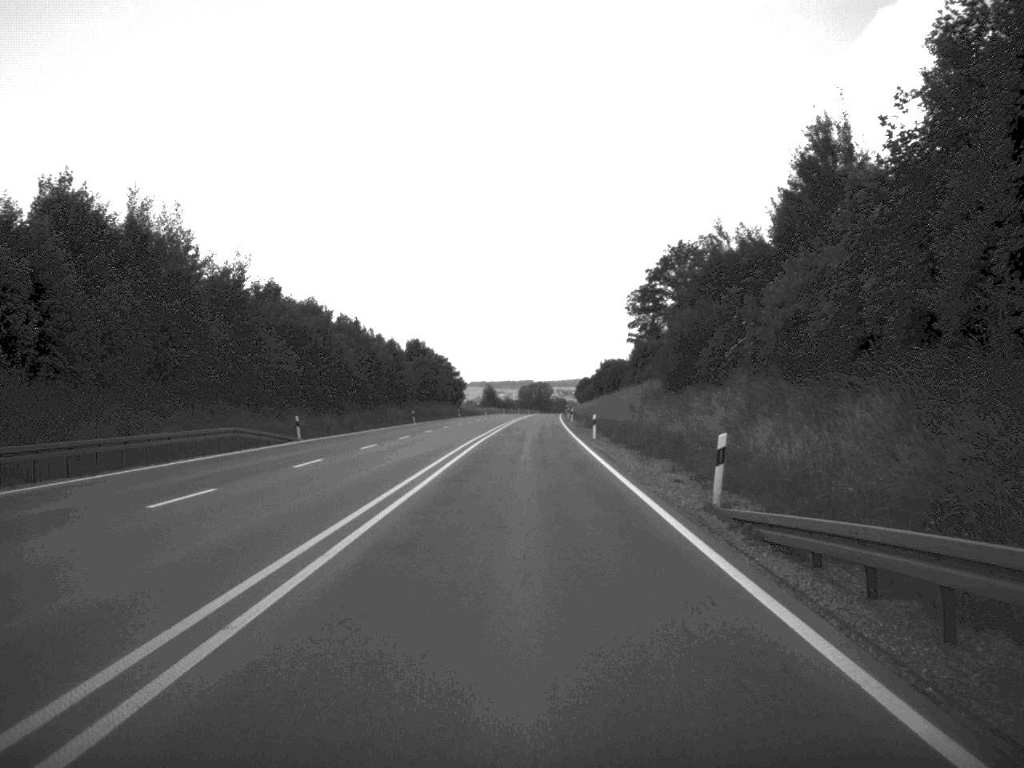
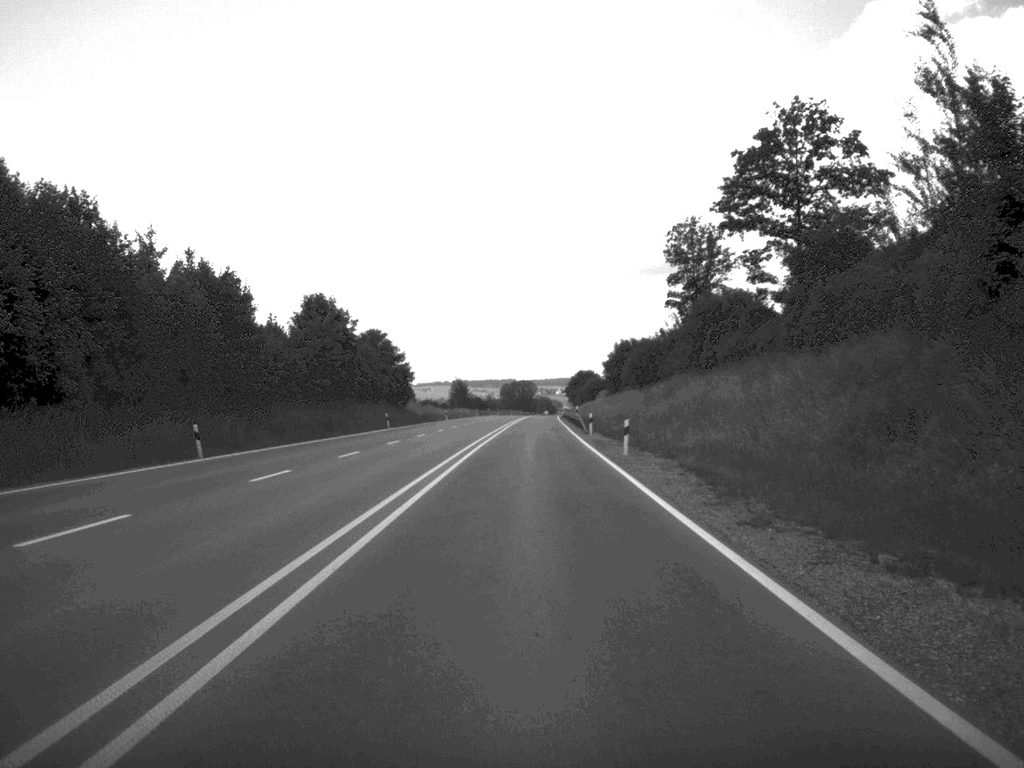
(+0.1, +65.2) m; +1°
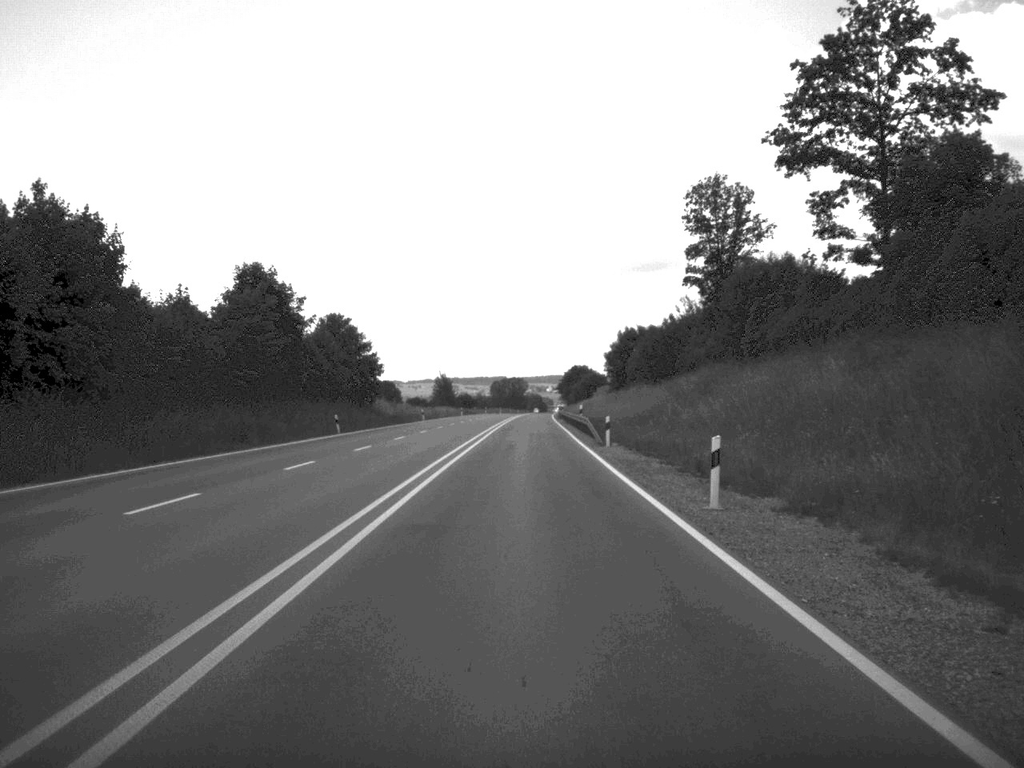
(+0.1, +19.2) m; 0°
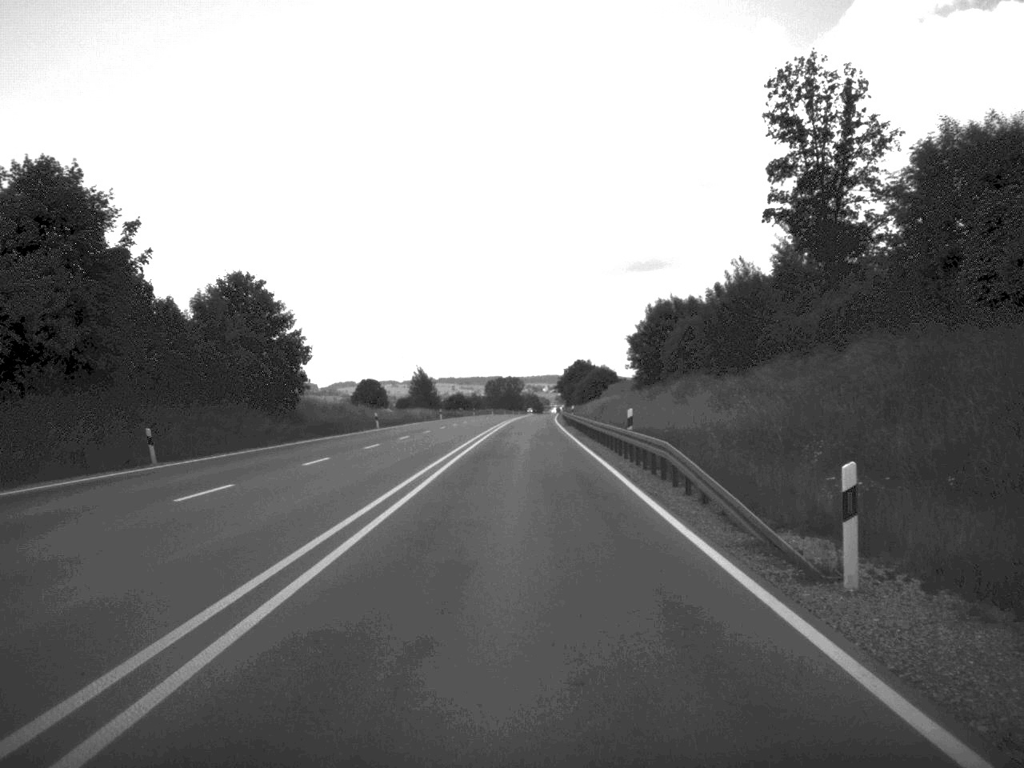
(0.0, +33.2) m; 0°
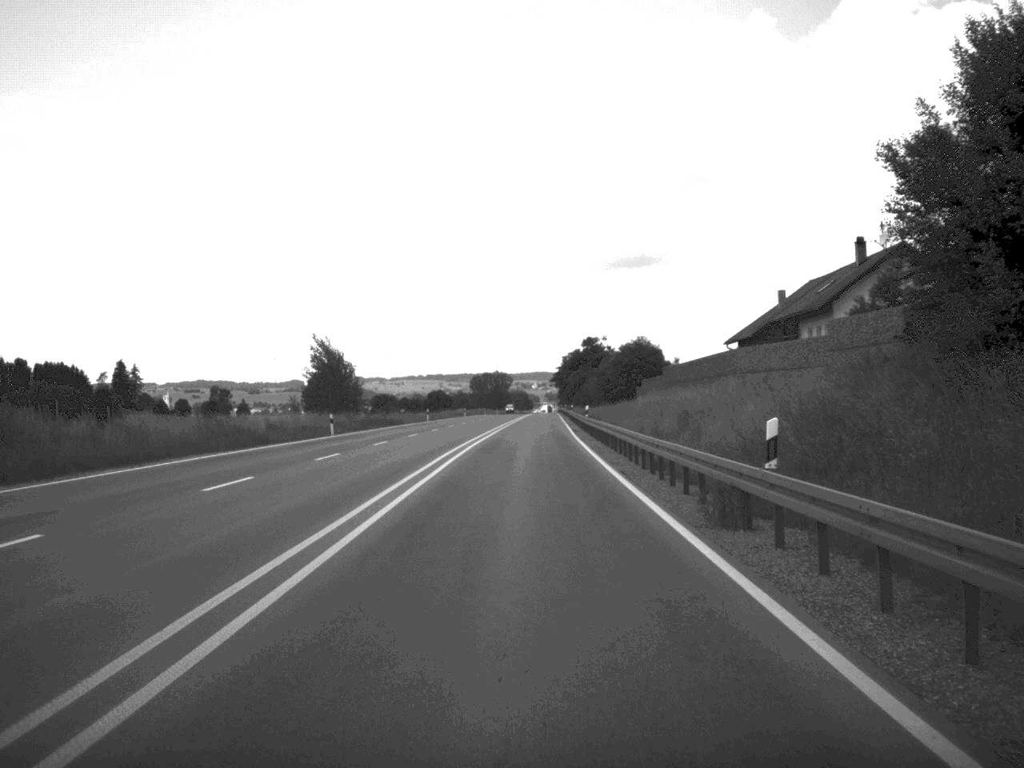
(+0.1, +69.0) m; 0°
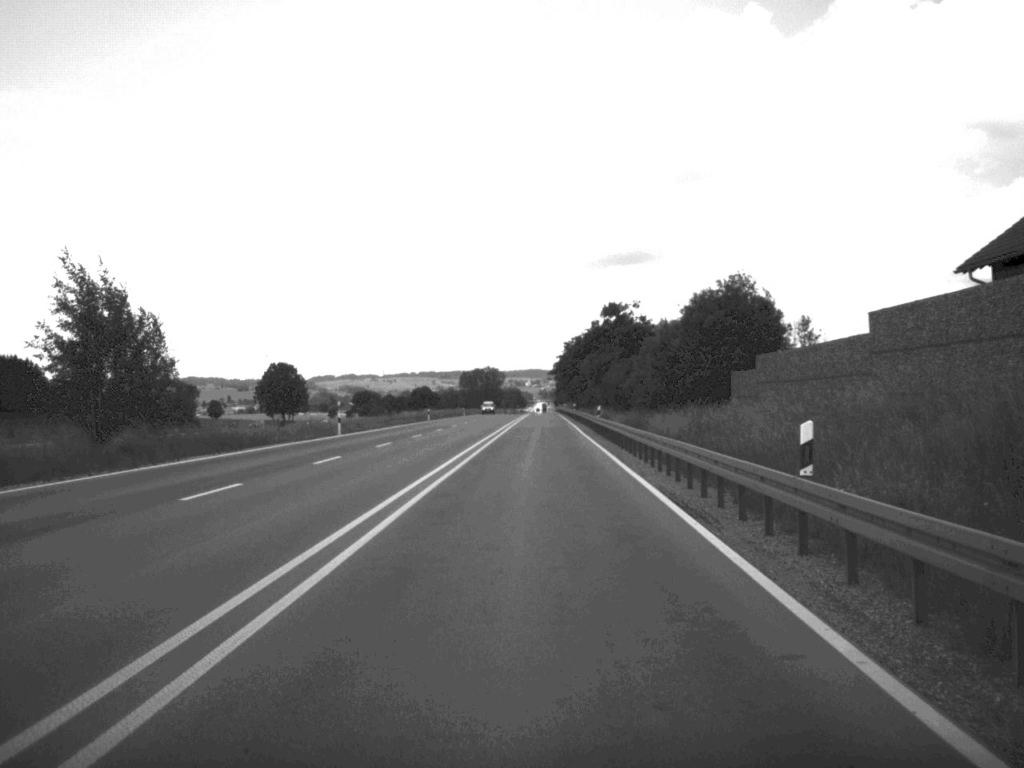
(+0.1, +50.0) m; 0°
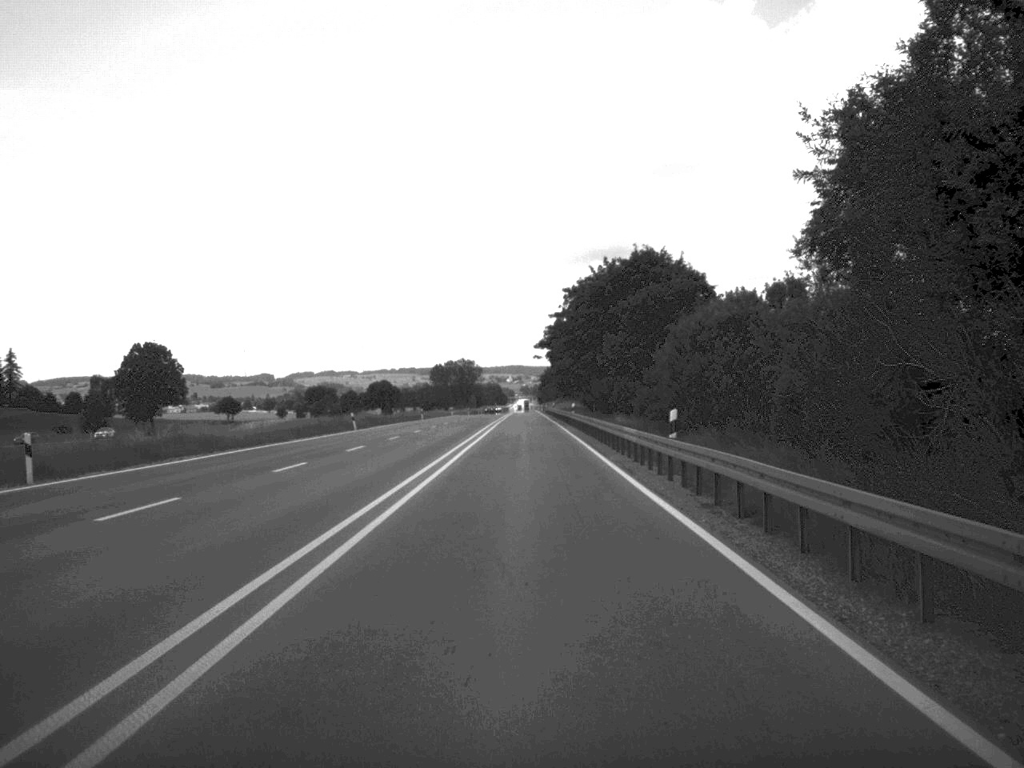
(+0.8, +86.8) m; +1°
